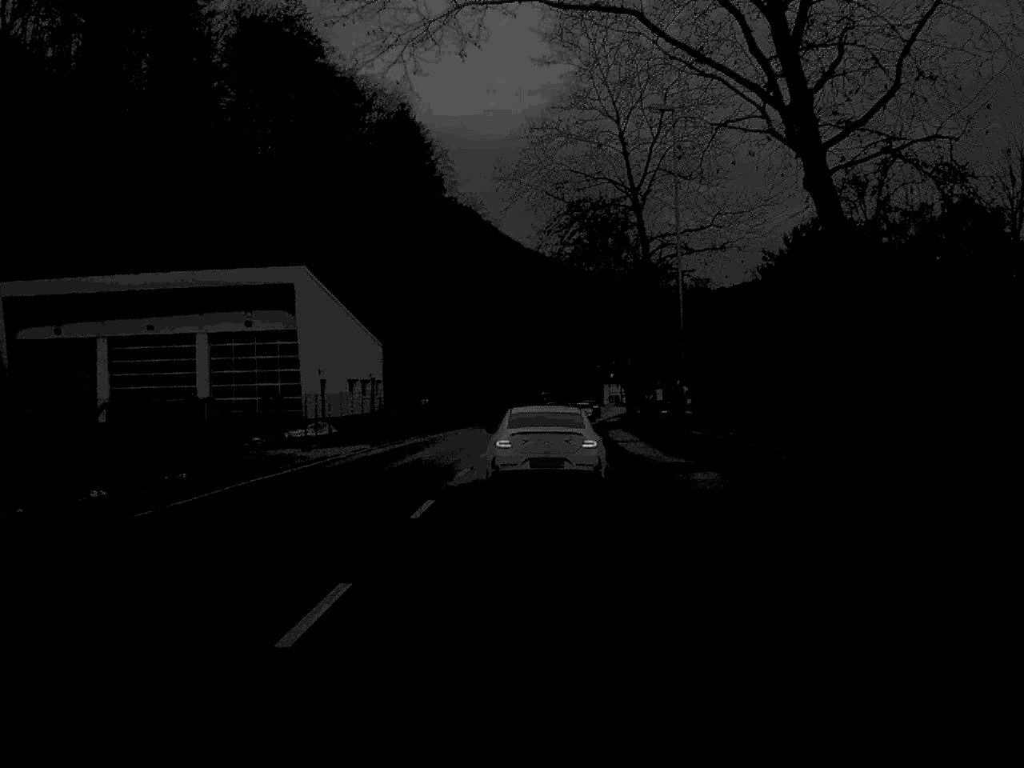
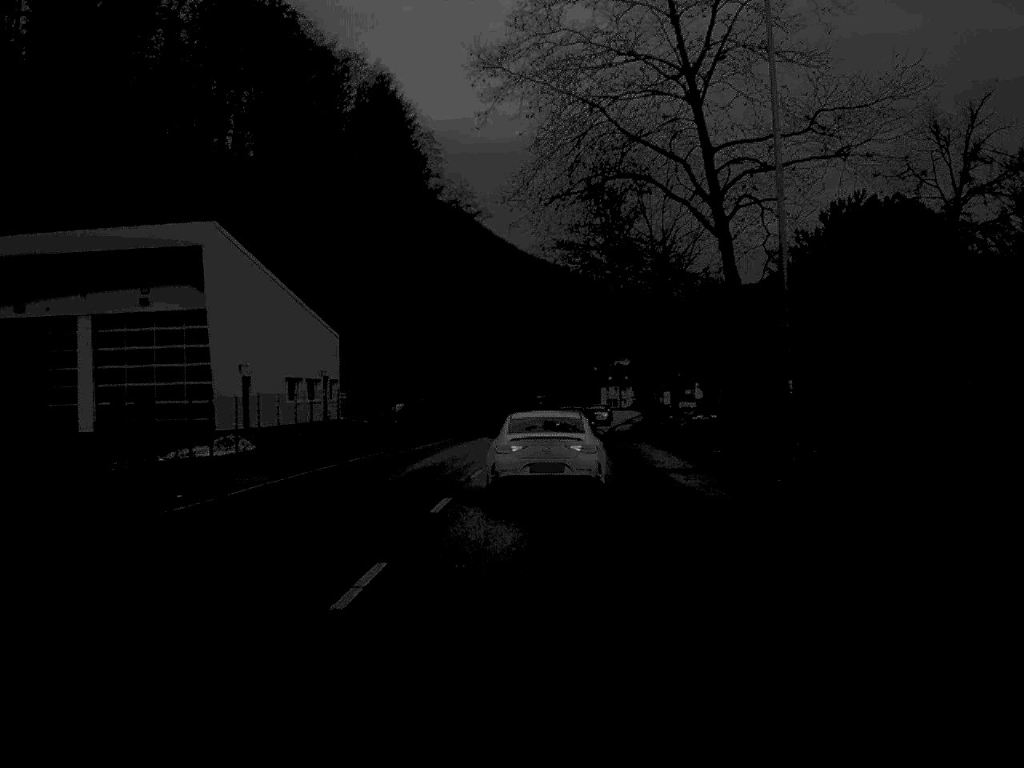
(0.0, +16.0) m; 0°
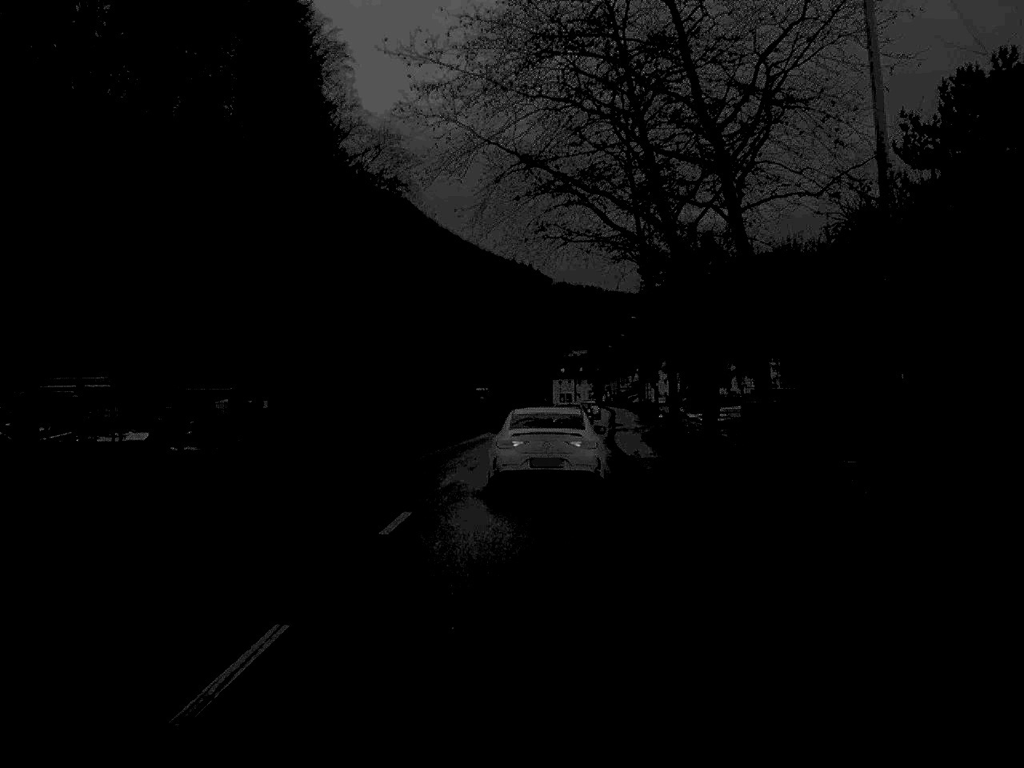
(+0.8, +38.7) m; +3°
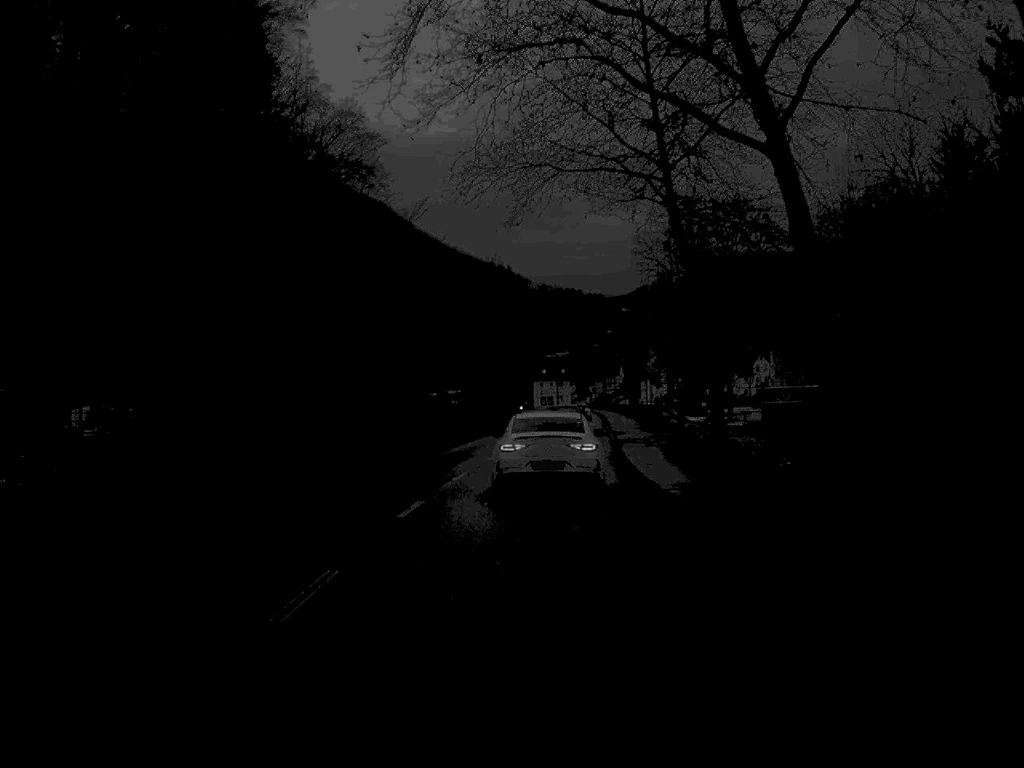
(+0.1, +14.5) m; +1°
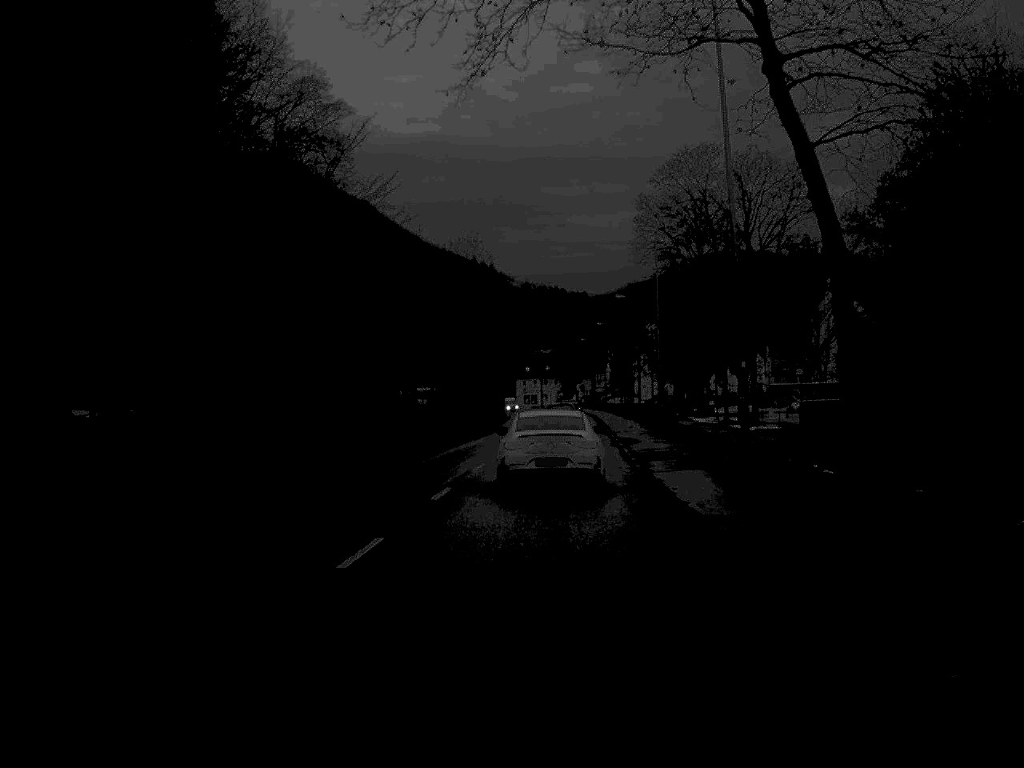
(+0.1, +14.5) m; +1°
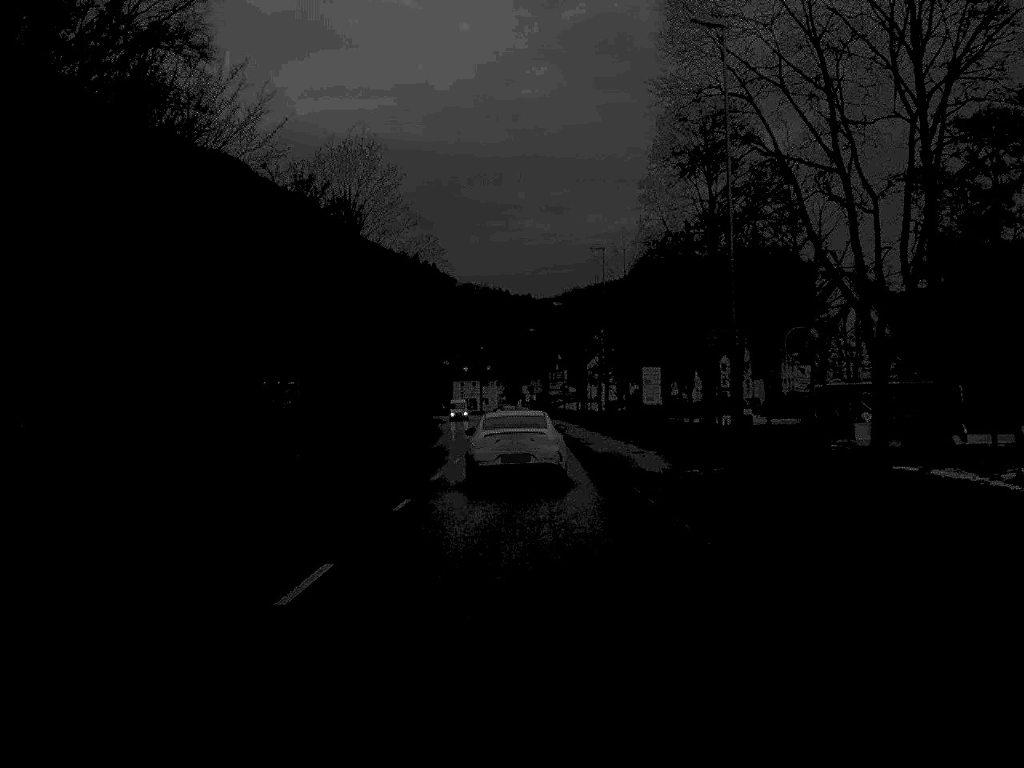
(+1.0, +37.5) m; +3°
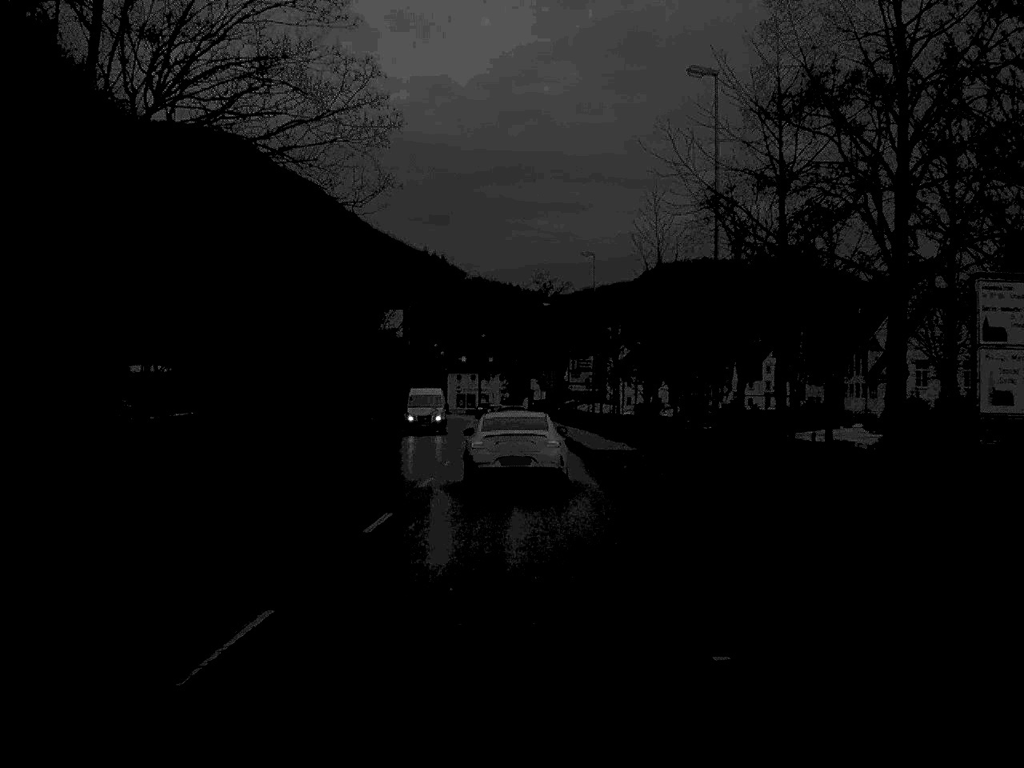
(-0.1, +38.3) m; 0°
